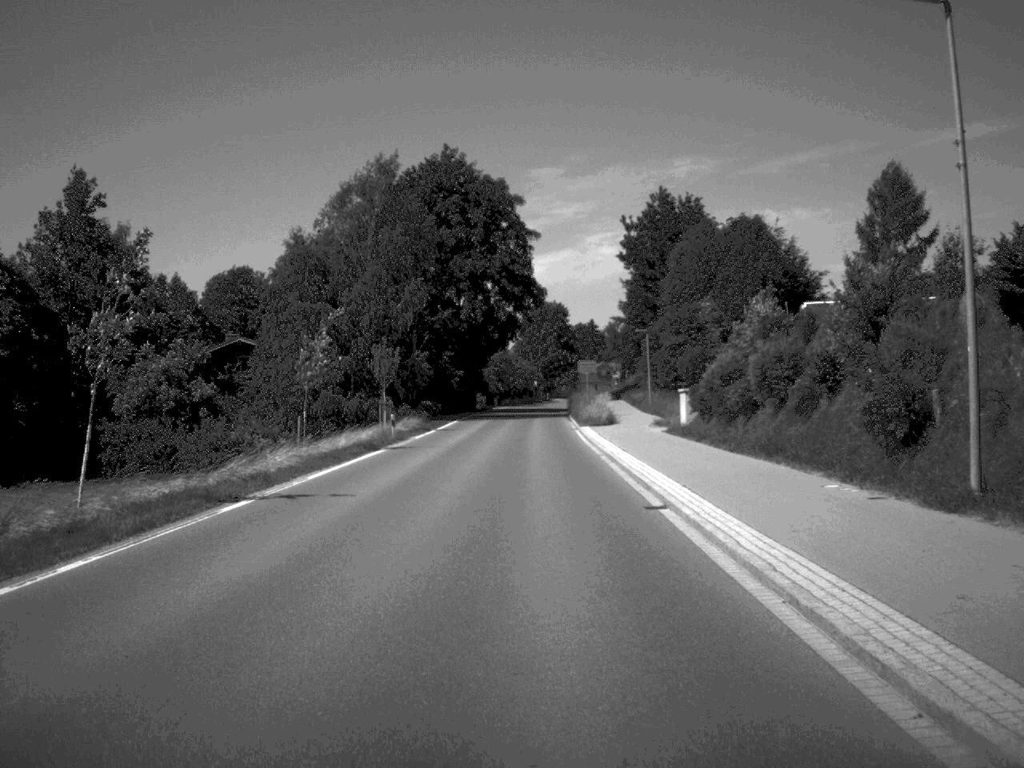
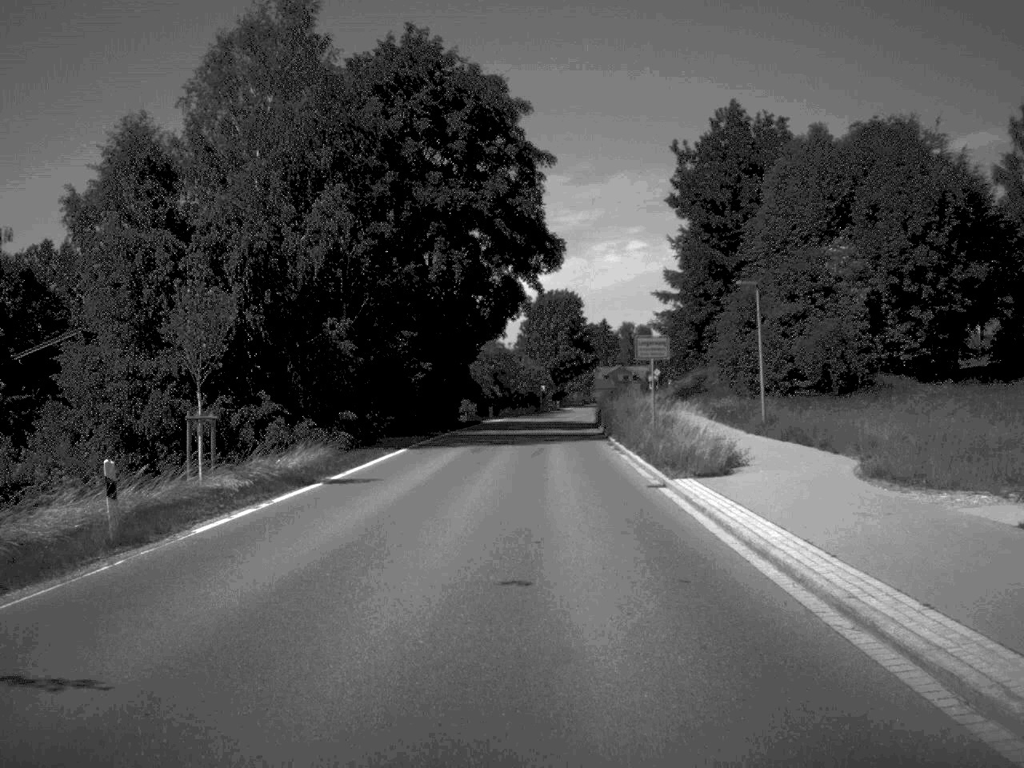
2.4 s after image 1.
(-0.2, +33.3) m; 0°
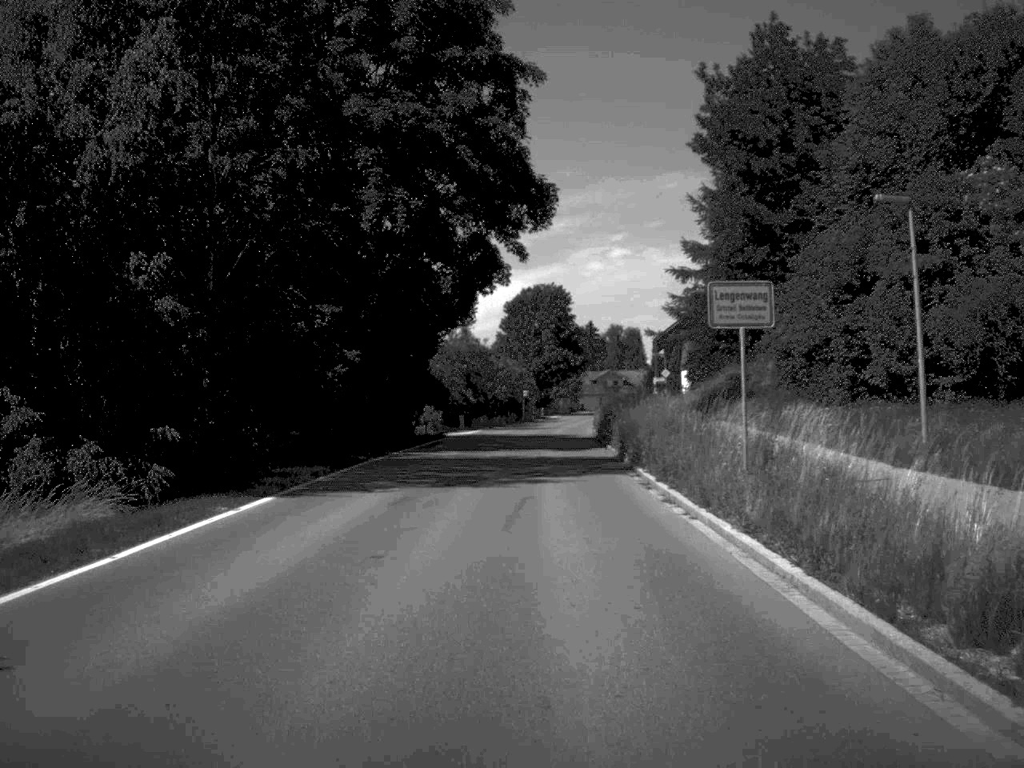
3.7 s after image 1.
(+0.1, +17.8) m; +1°
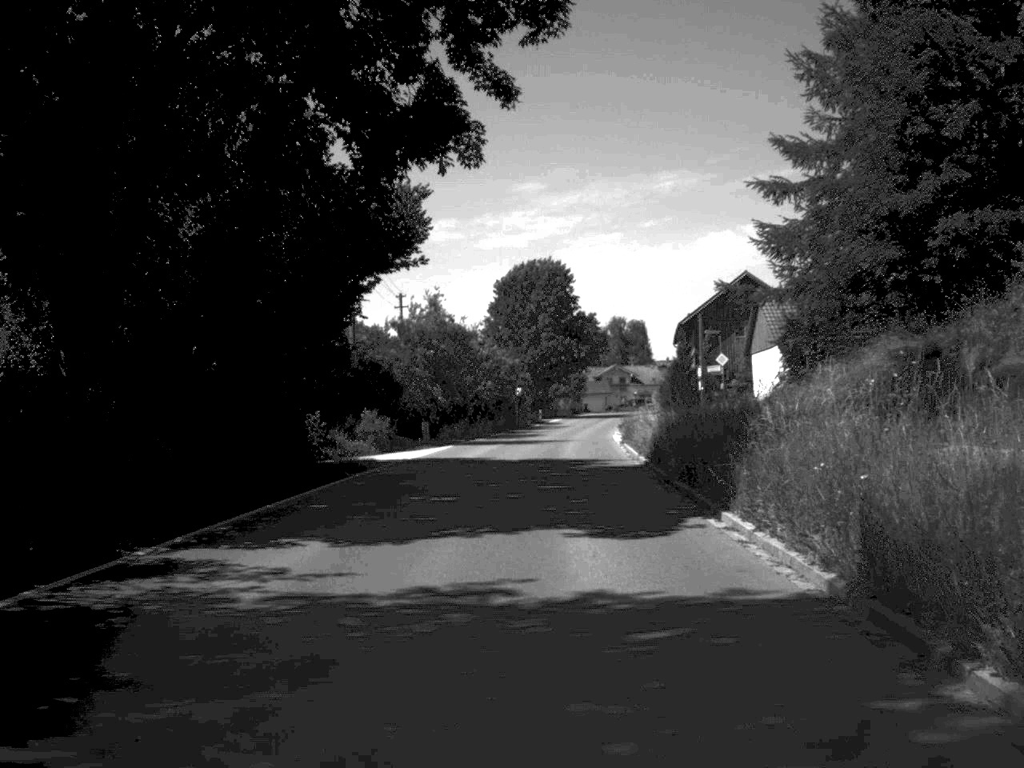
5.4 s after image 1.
(0.0, +24.7) m; 0°
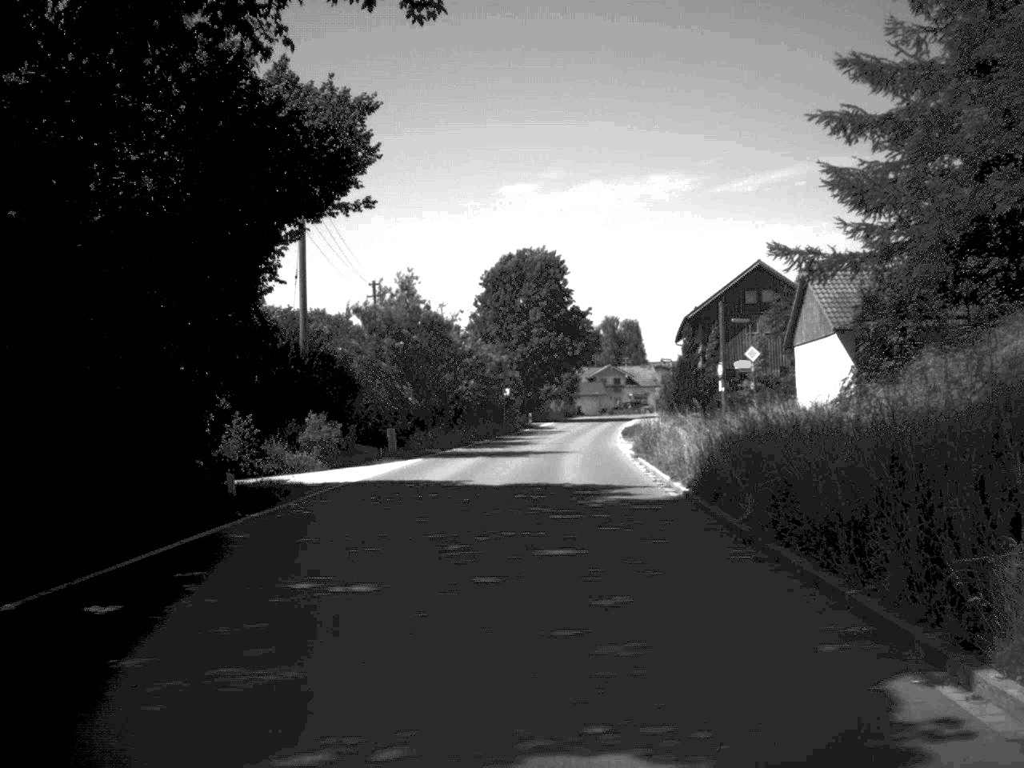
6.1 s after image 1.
(0.0, +9.6) m; 0°
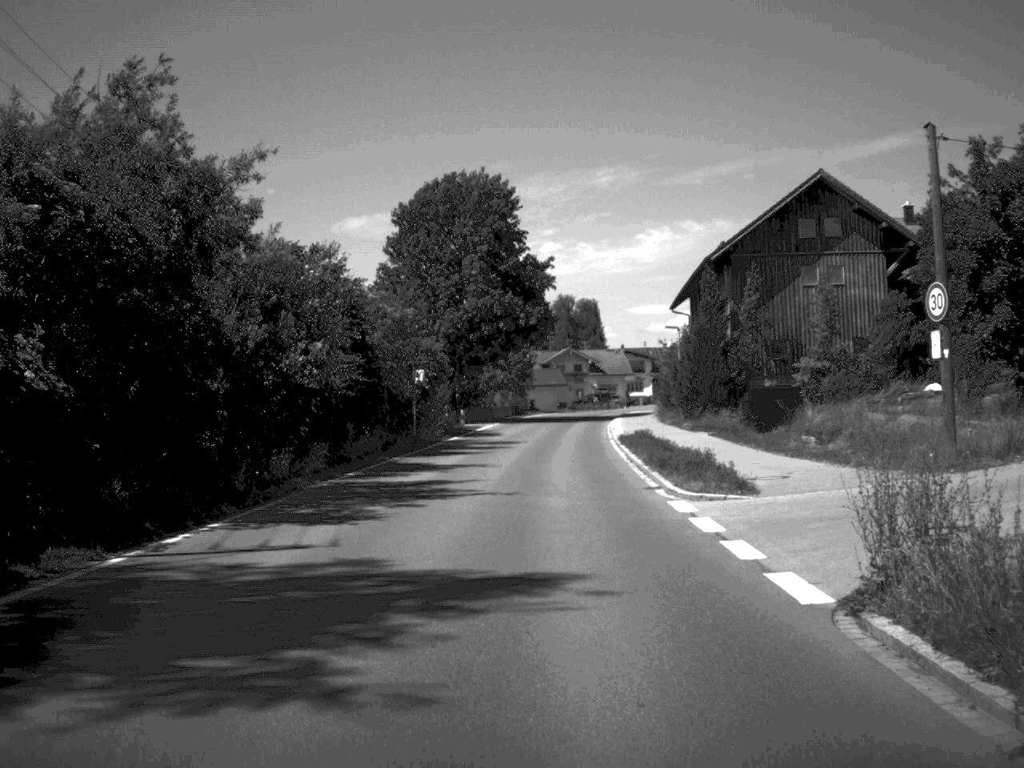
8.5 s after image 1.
(+0.6, +32.7) m; +2°
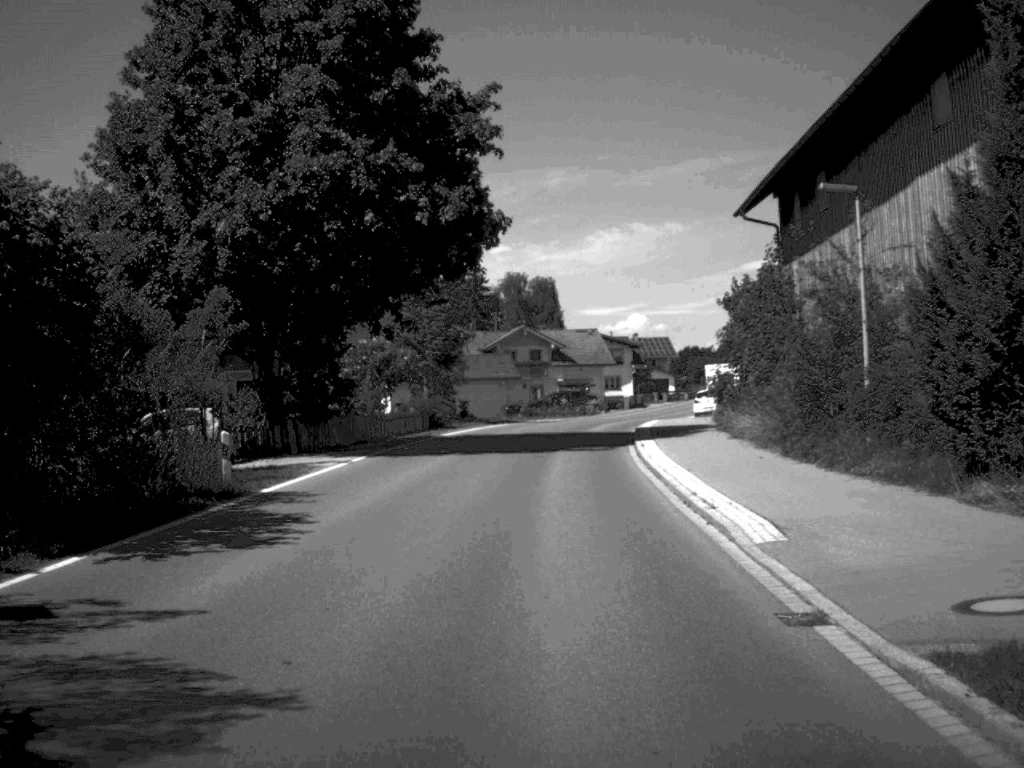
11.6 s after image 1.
(+0.8, +40.5) m; +2°
